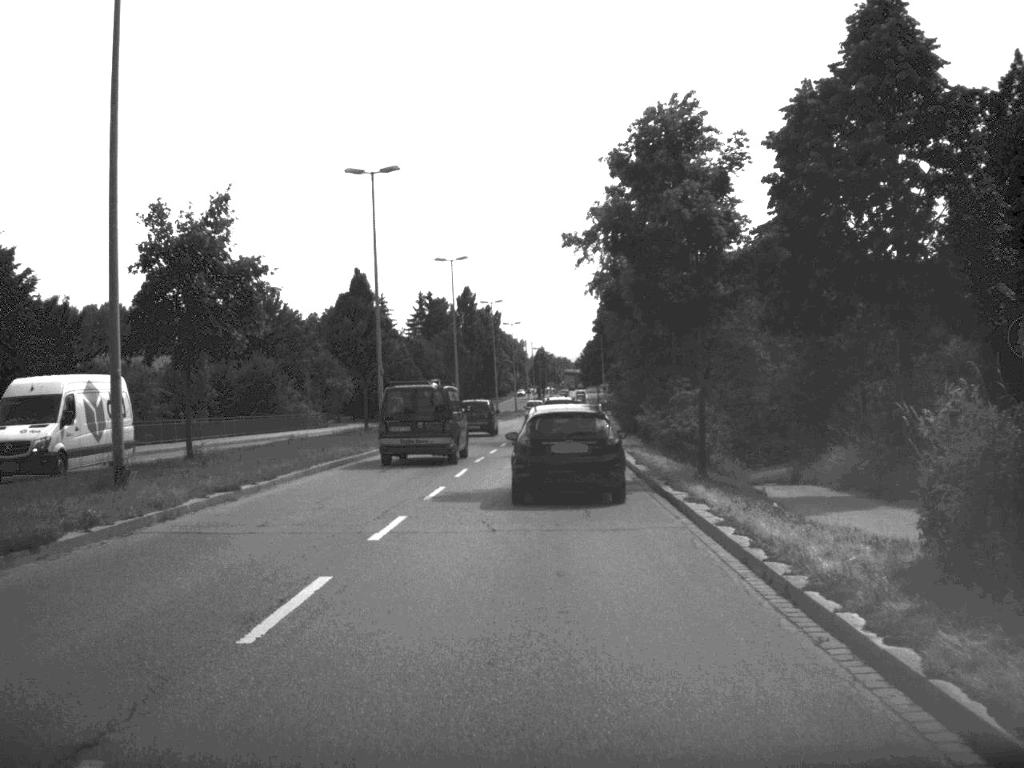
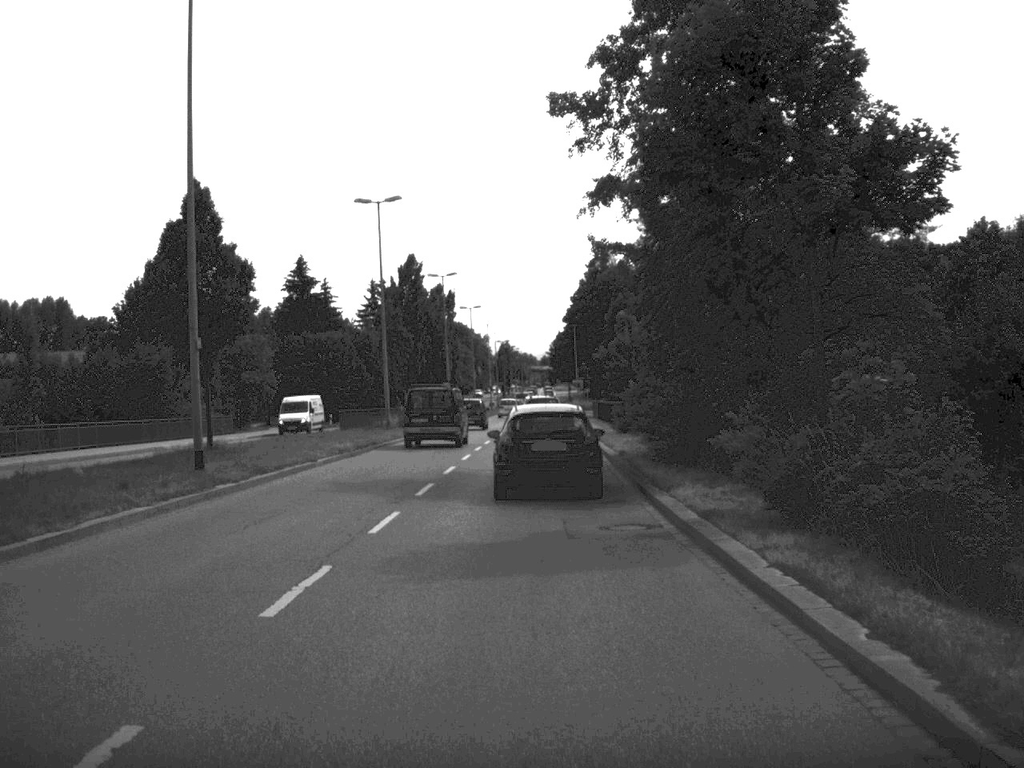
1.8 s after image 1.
(+0.3, +22.8) m; +1°
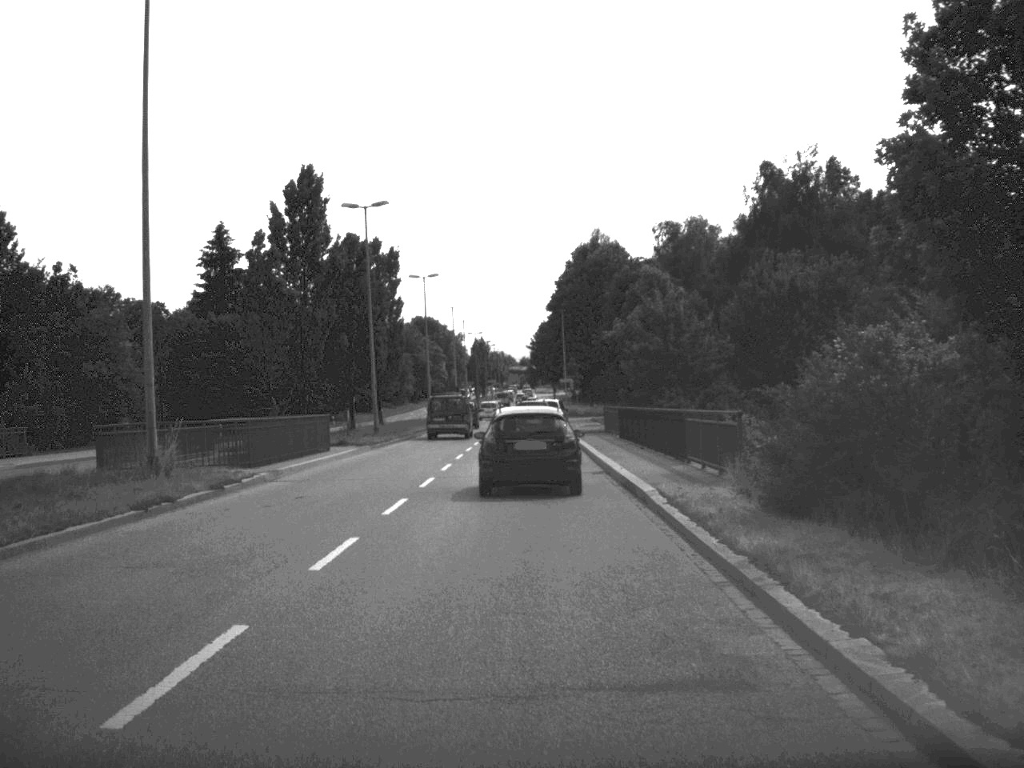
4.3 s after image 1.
(+0.3, +32.6) m; +1°
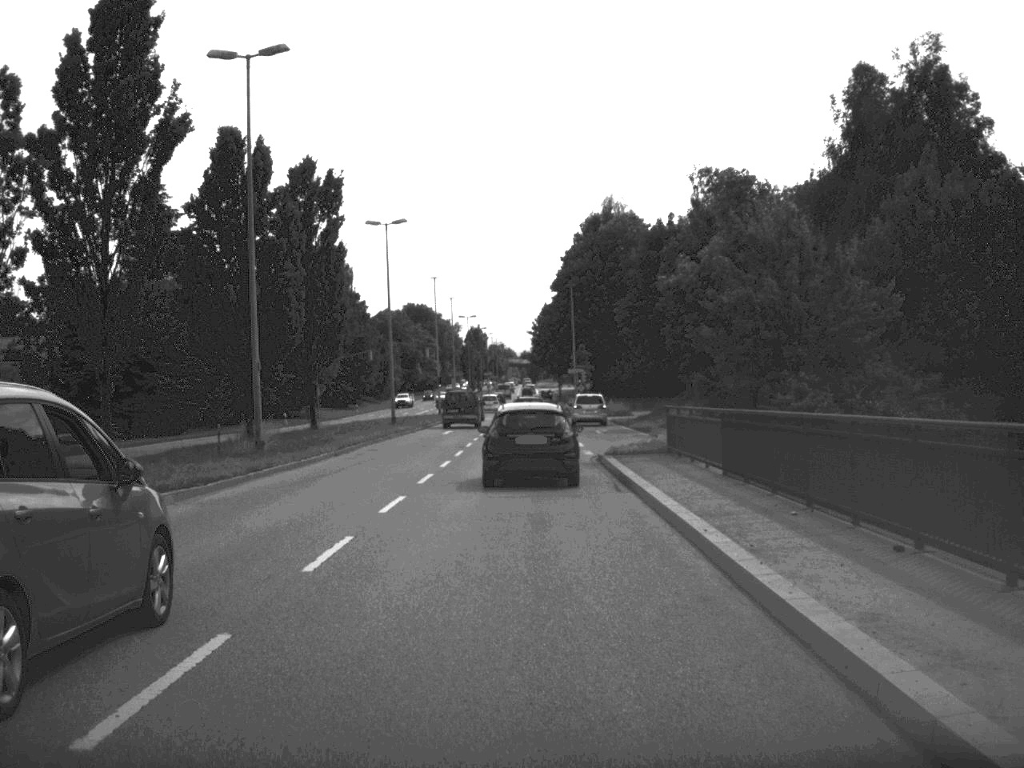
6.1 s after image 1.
(0.0, +24.0) m; 0°
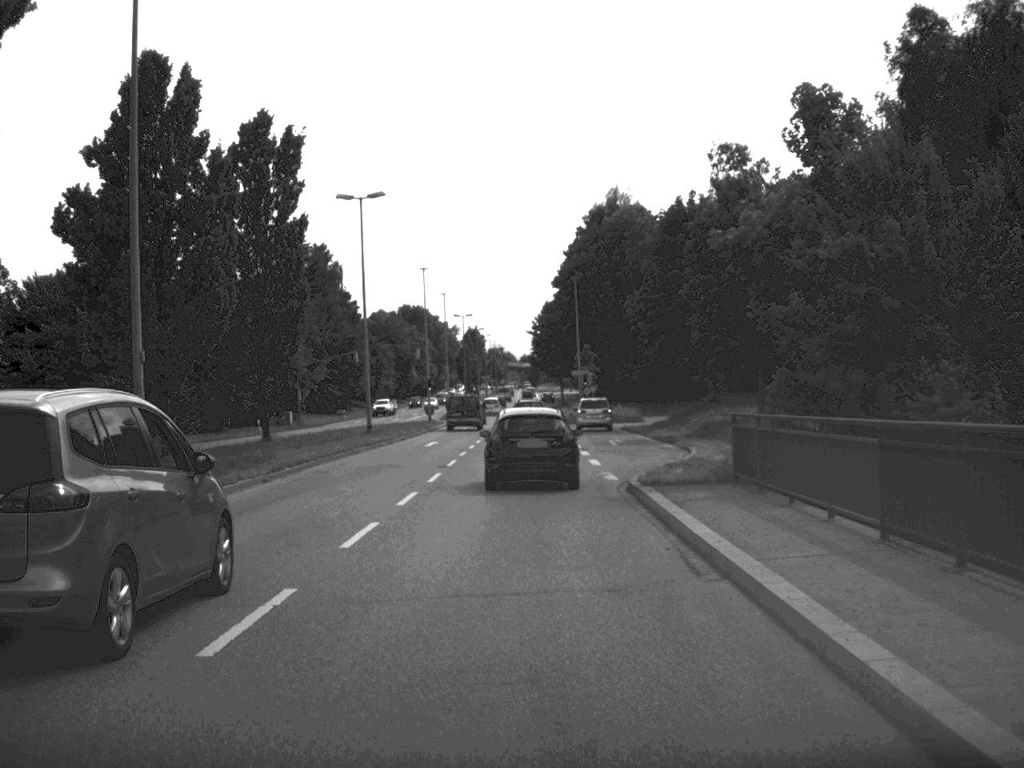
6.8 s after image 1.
(0.0, +9.6) m; 0°
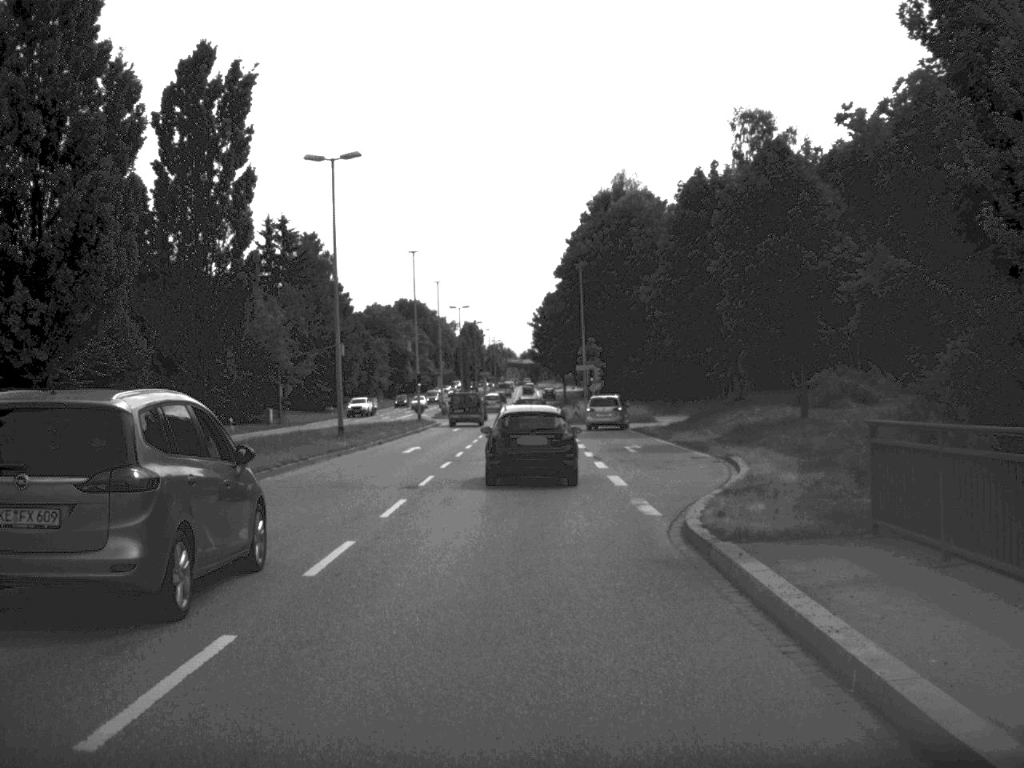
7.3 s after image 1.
(0.0, +8.2) m; 0°
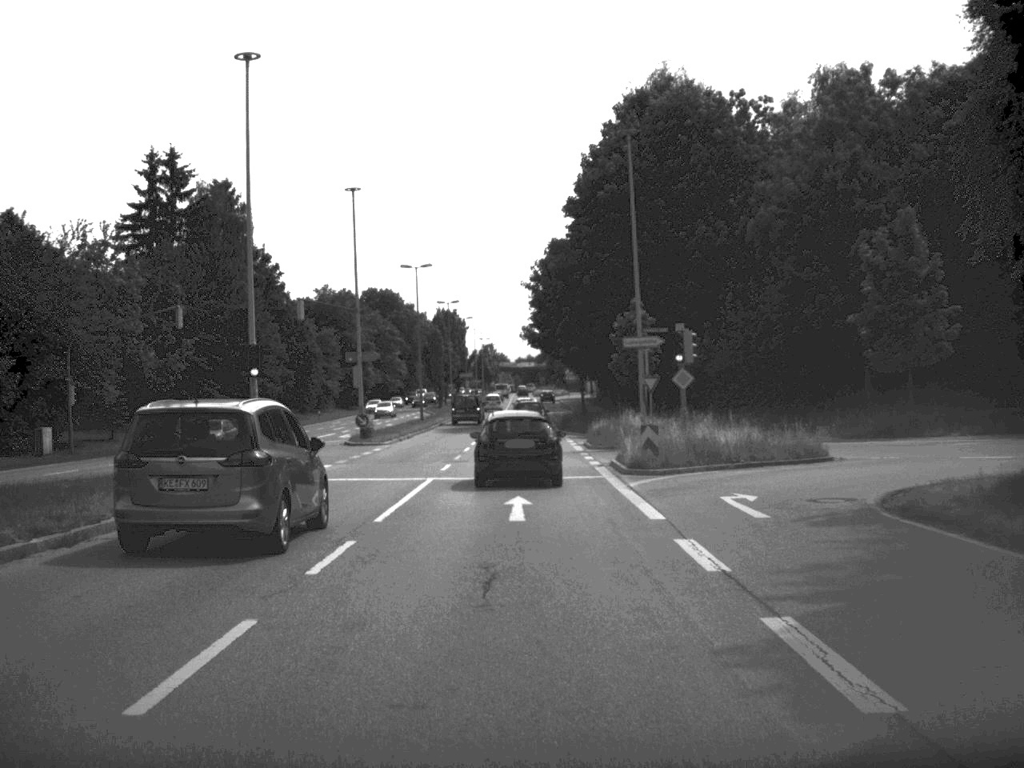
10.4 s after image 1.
(0.0, +45.4) m; 0°
